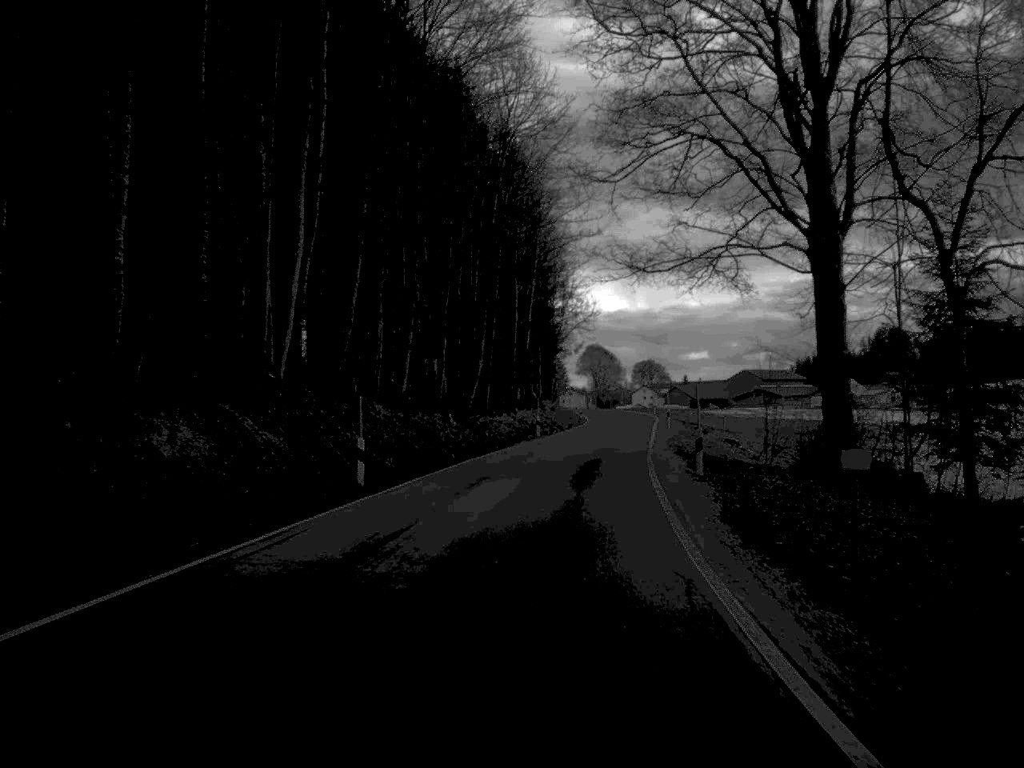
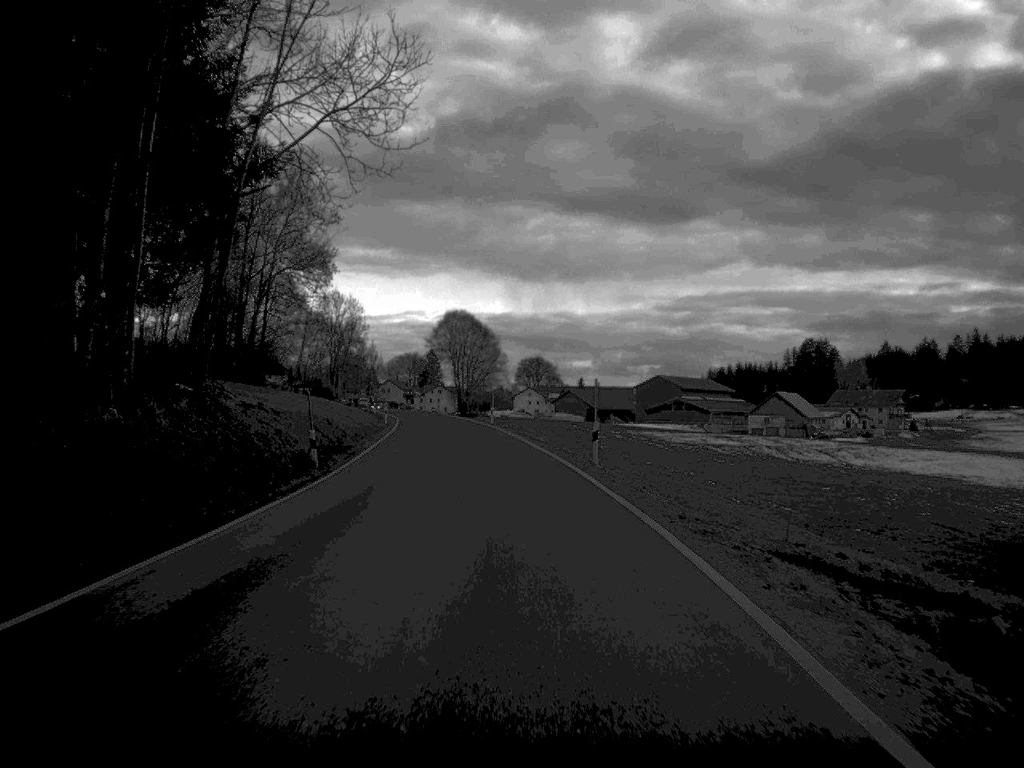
(+6.5, +84.0) m; +5°
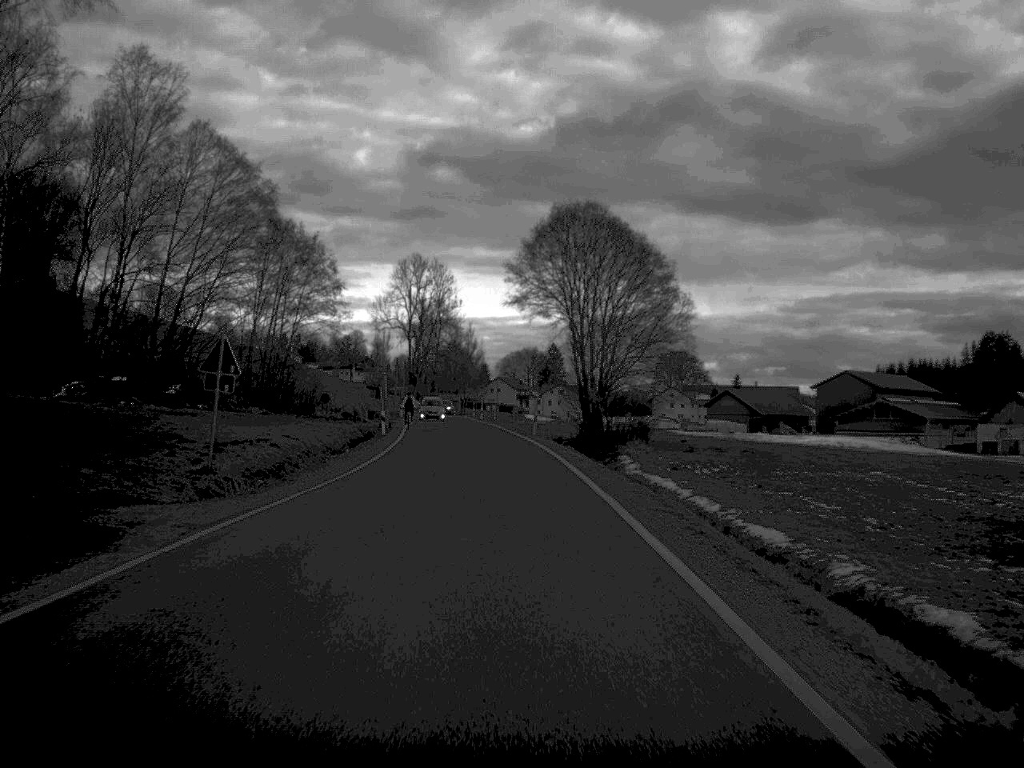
(-3.8, +74.4) m; -6°
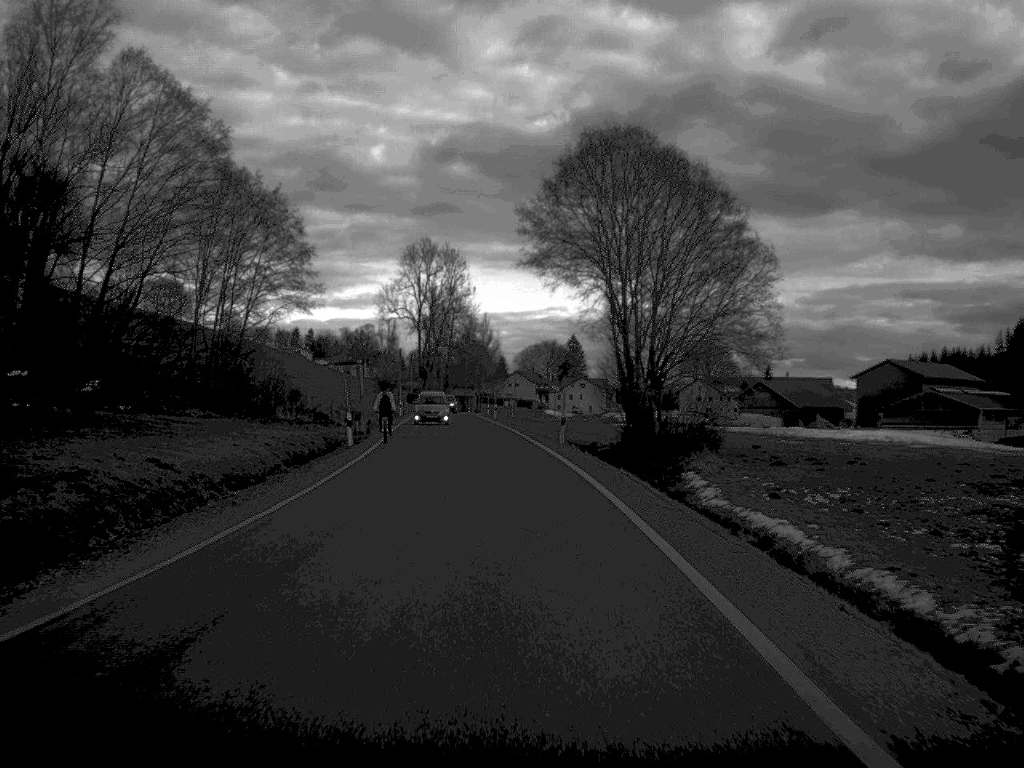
(-0.1, +15.7) m; -1°
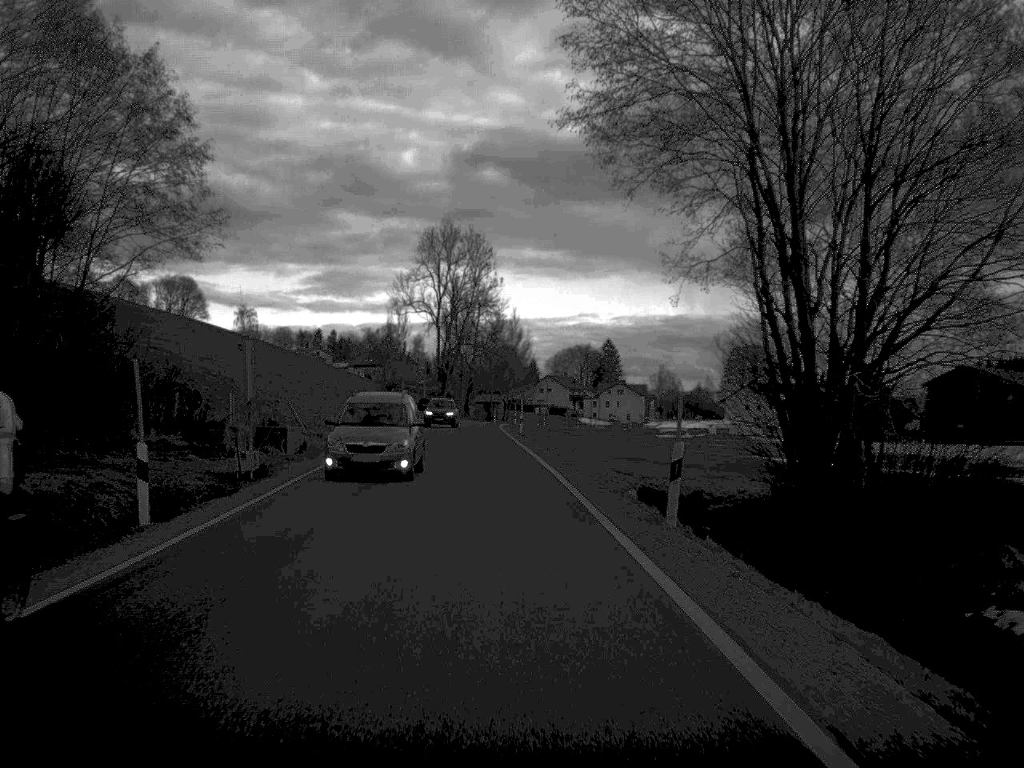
(-0.3, +23.4) m; -1°
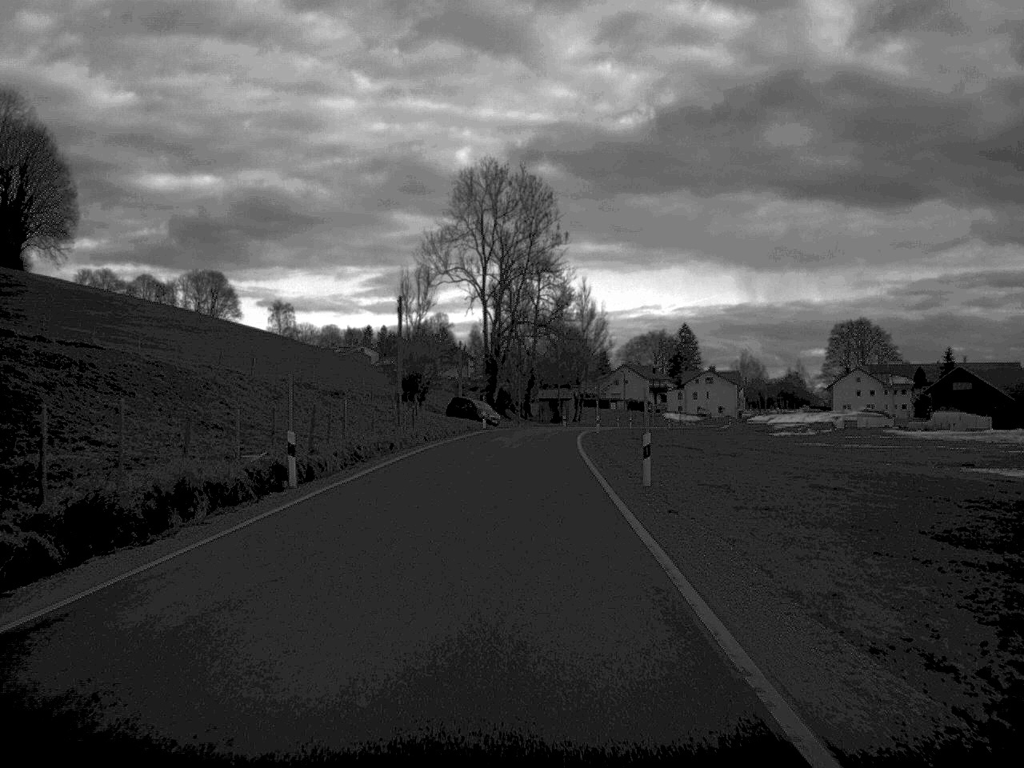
(-1.2, +41.4) m; -3°
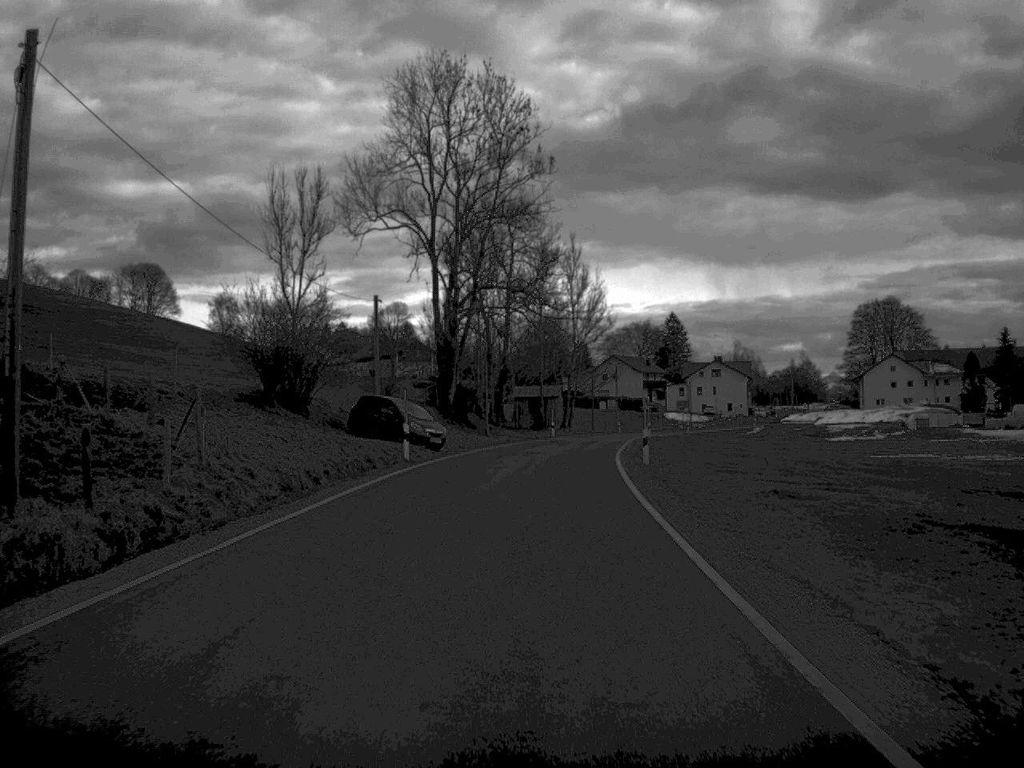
(+0.1, +38.6) m; +1°
